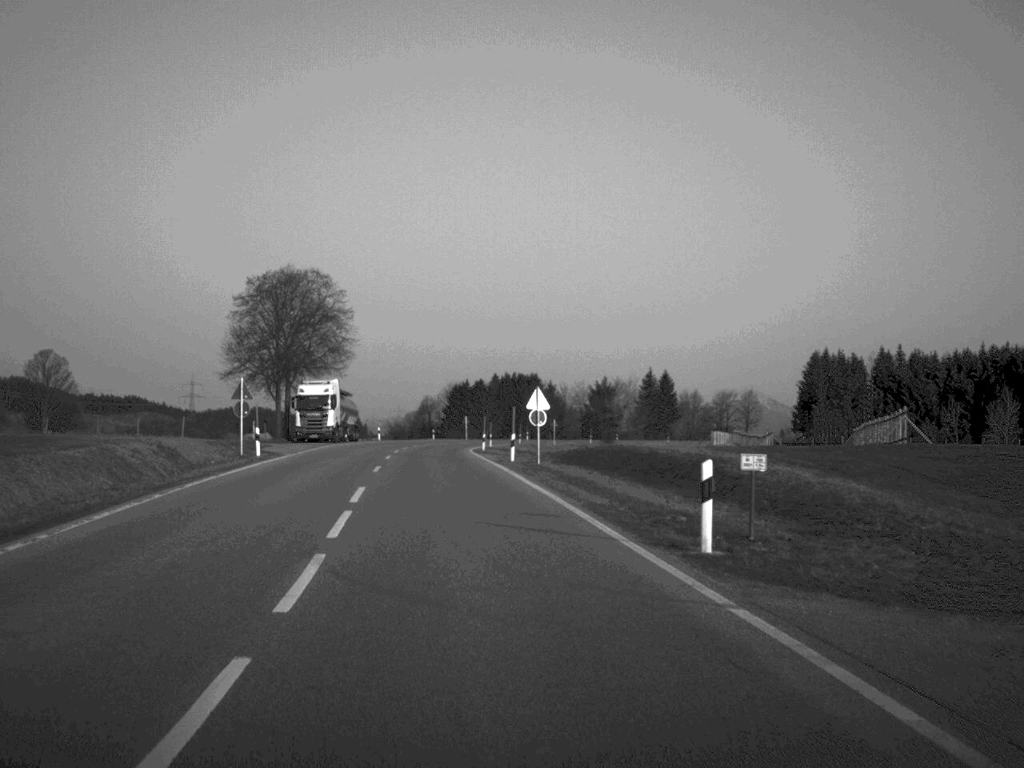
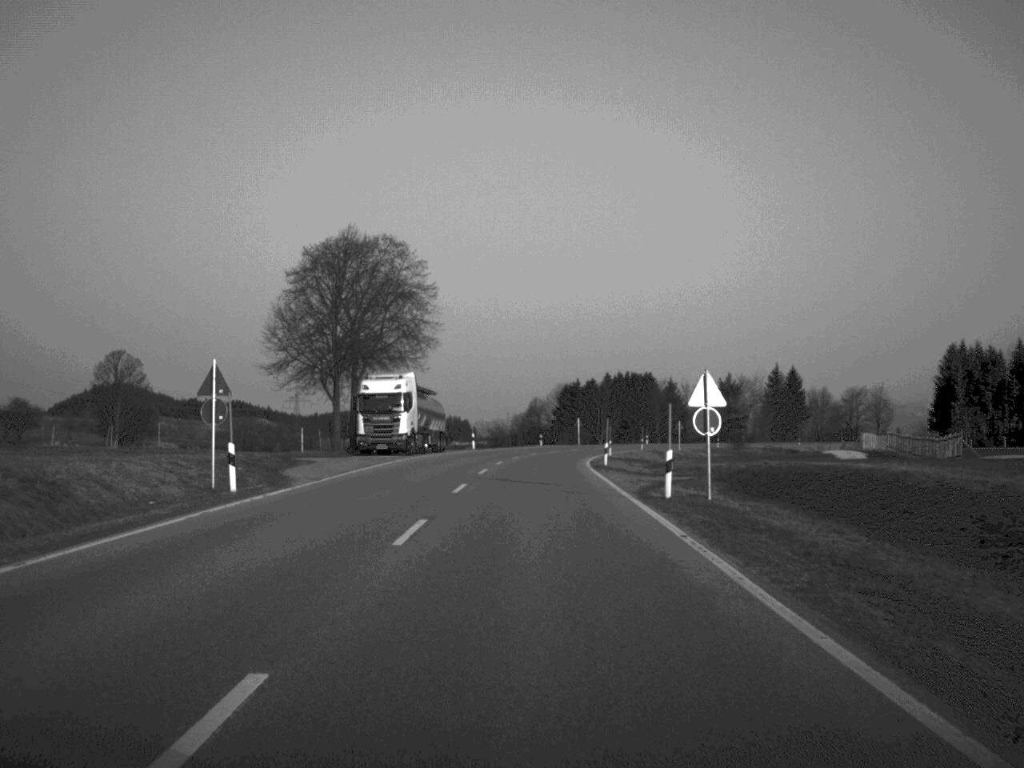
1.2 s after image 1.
(-1.0, +18.5) m; -5°
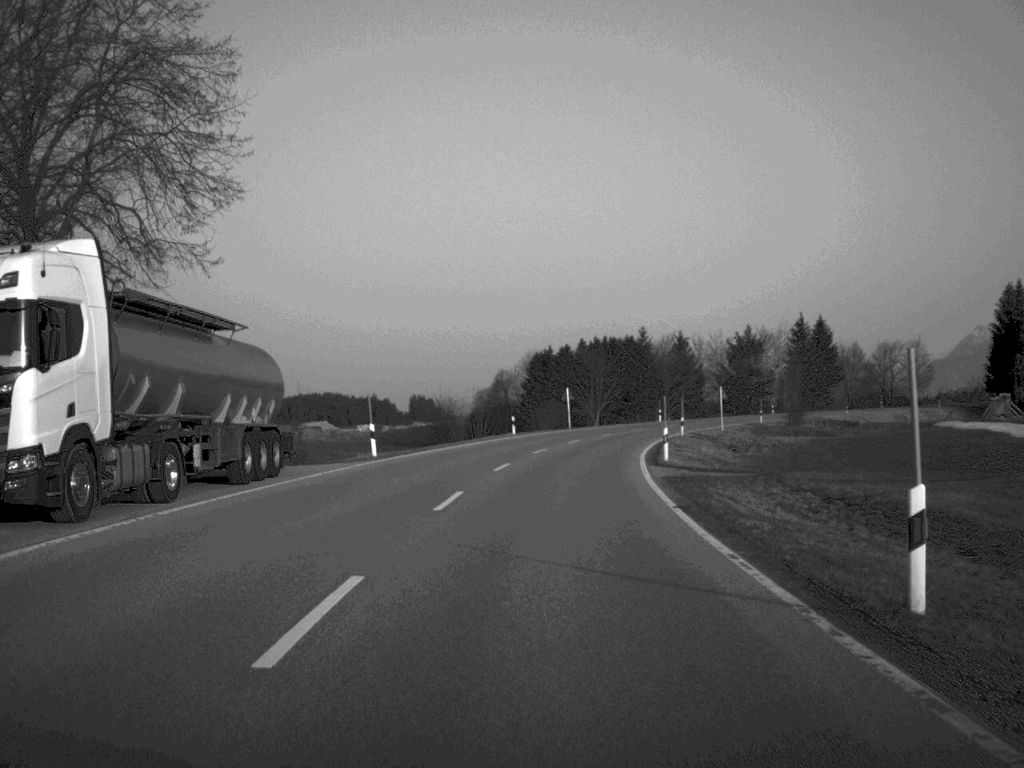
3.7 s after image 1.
(+0.3, +43.8) m; +2°
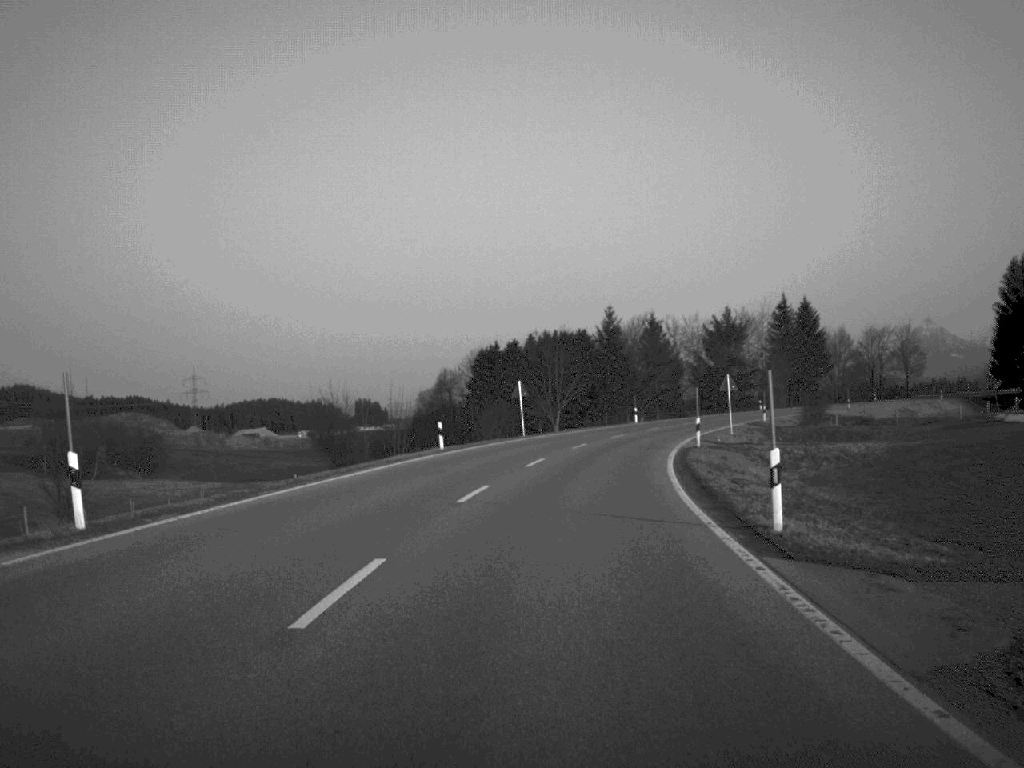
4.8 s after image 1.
(+0.4, +22.7) m; +2°
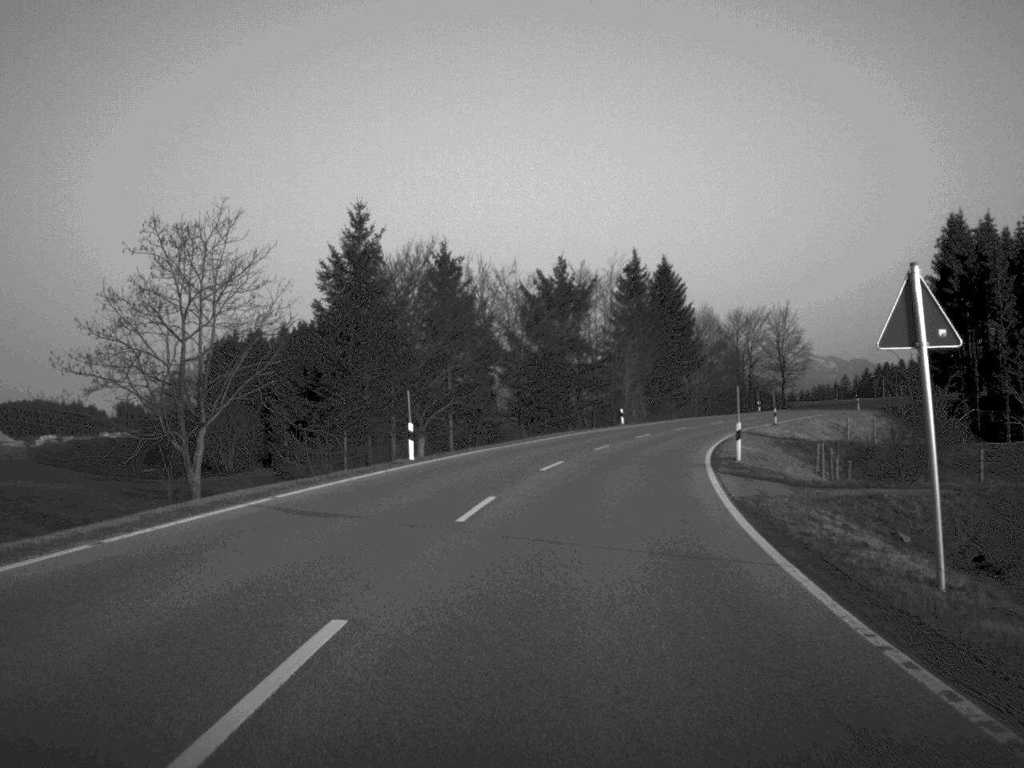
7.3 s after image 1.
(+4.2, +51.4) m; +10°
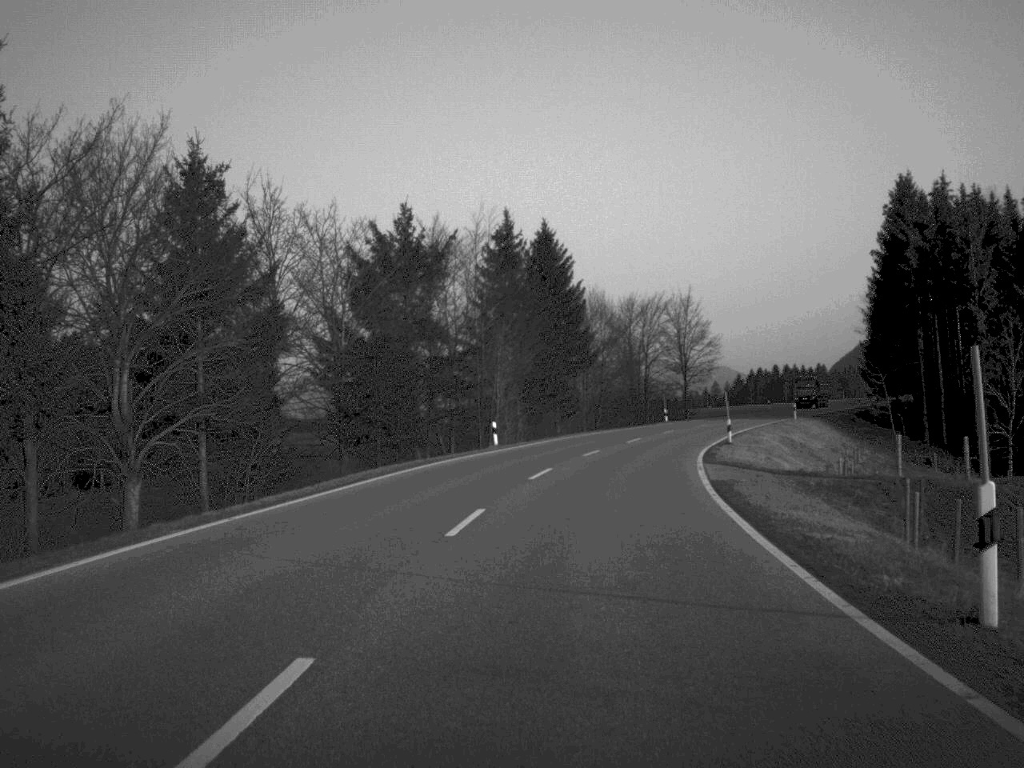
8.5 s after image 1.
(+1.4, +25.0) m; +6°
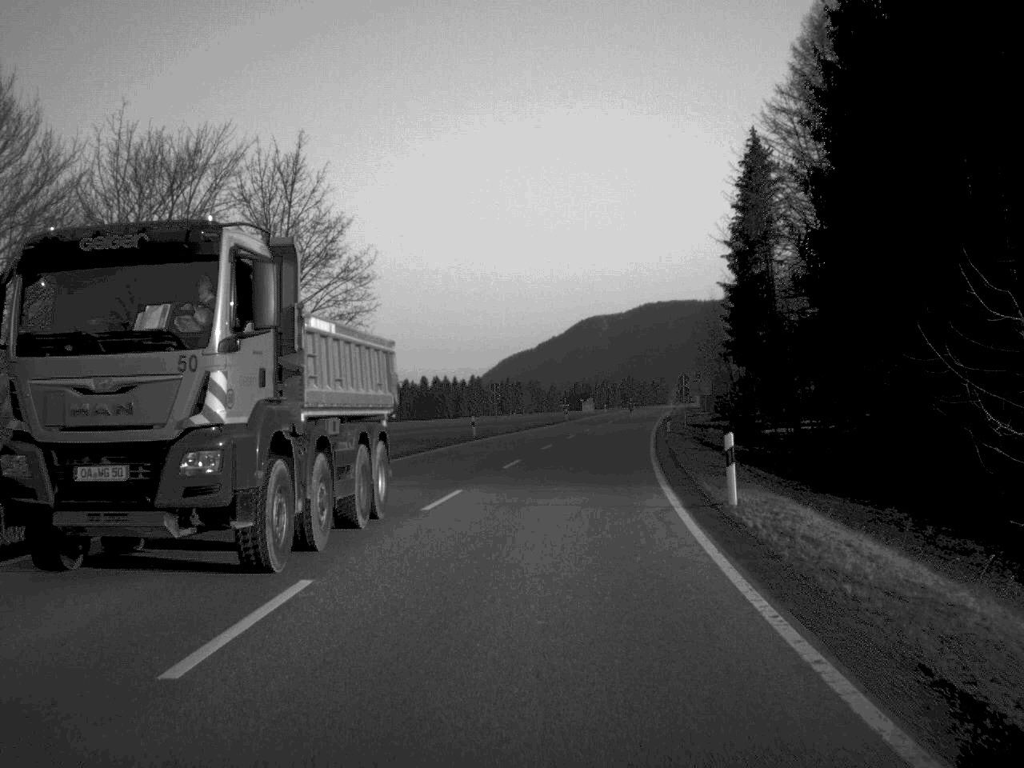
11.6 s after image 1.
(+9.8, +67.1) m; +16°
